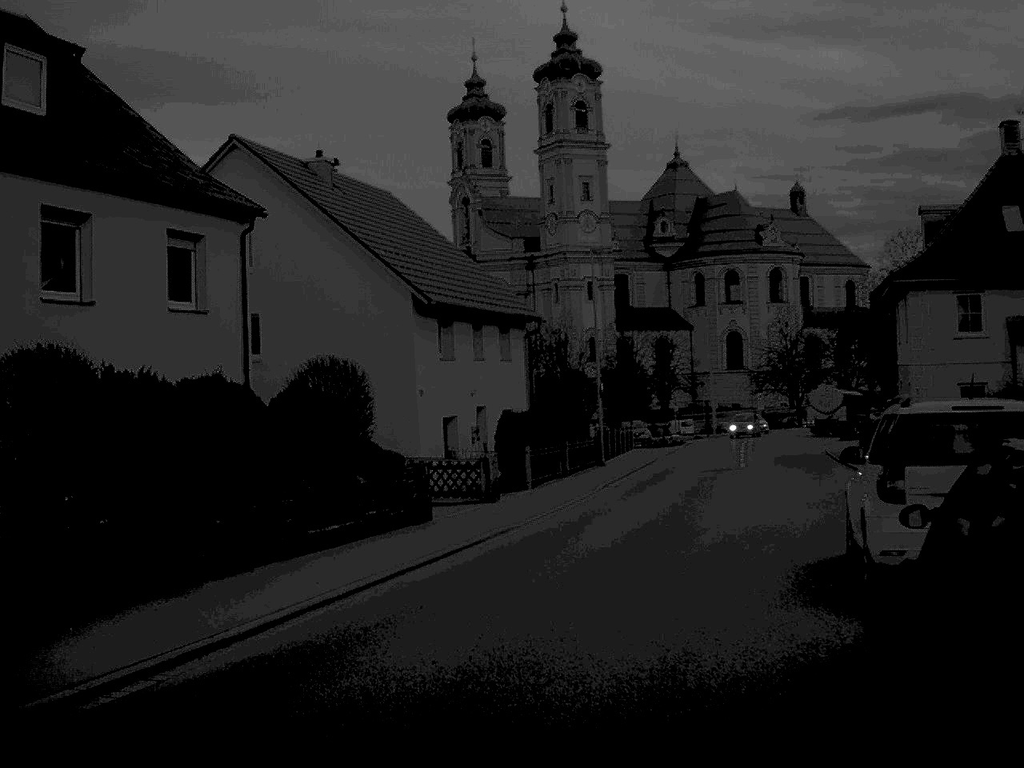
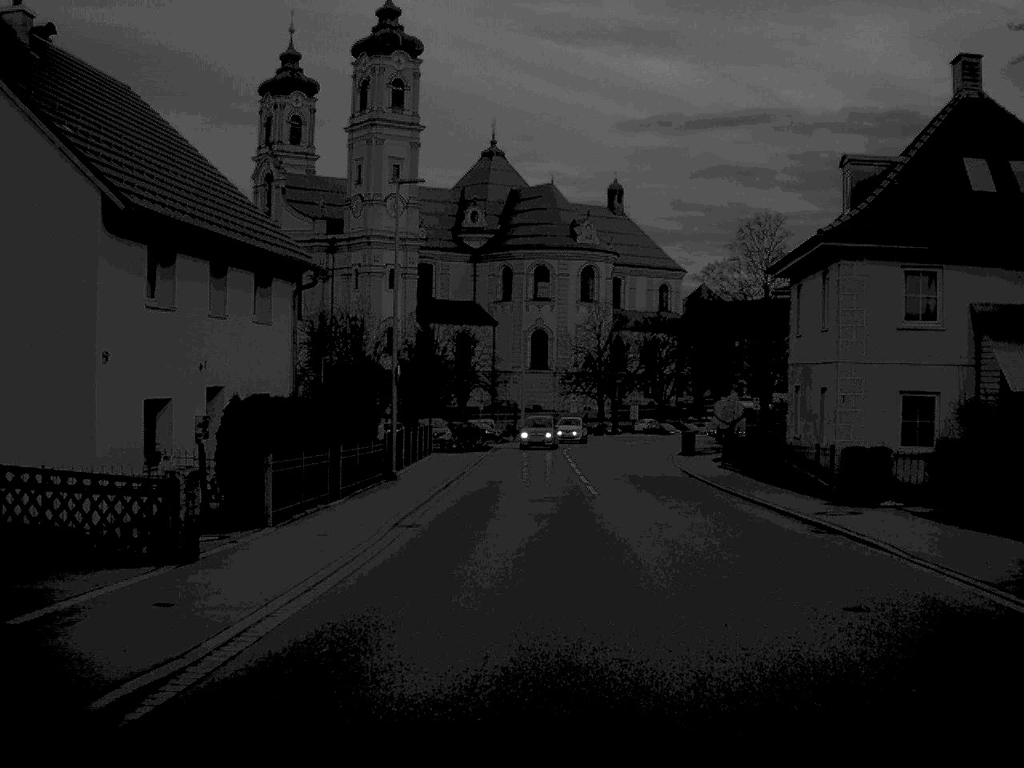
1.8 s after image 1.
(+0.6, +11.4) m; +10°
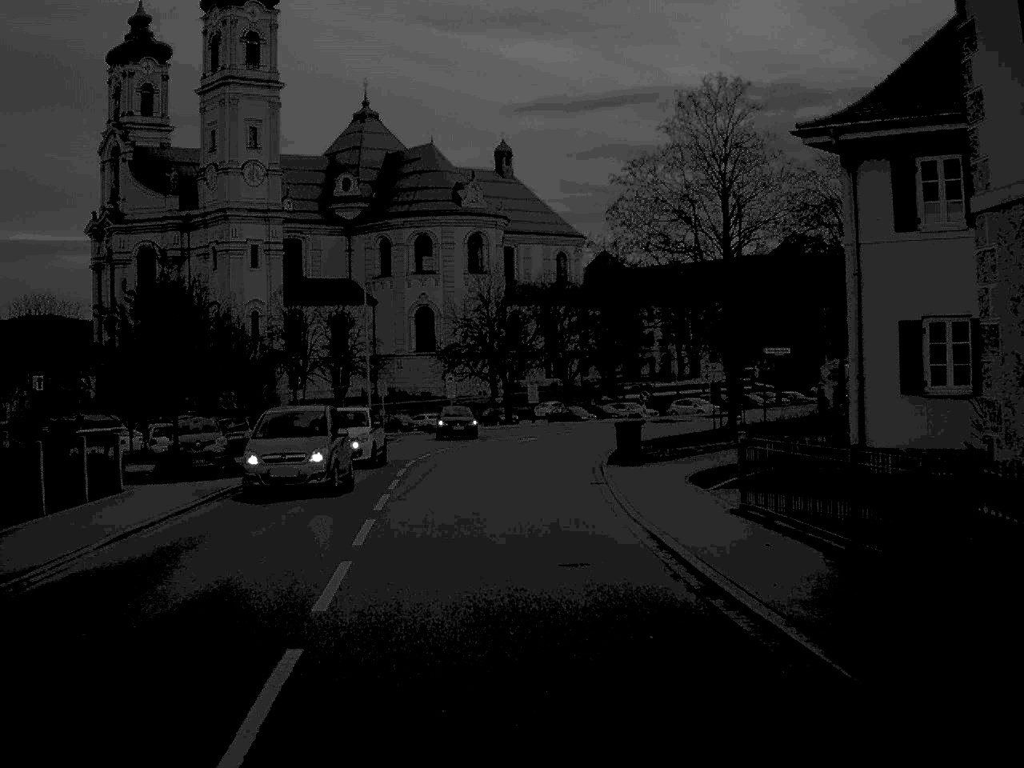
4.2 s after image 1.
(+2.1, +24.9) m; +4°
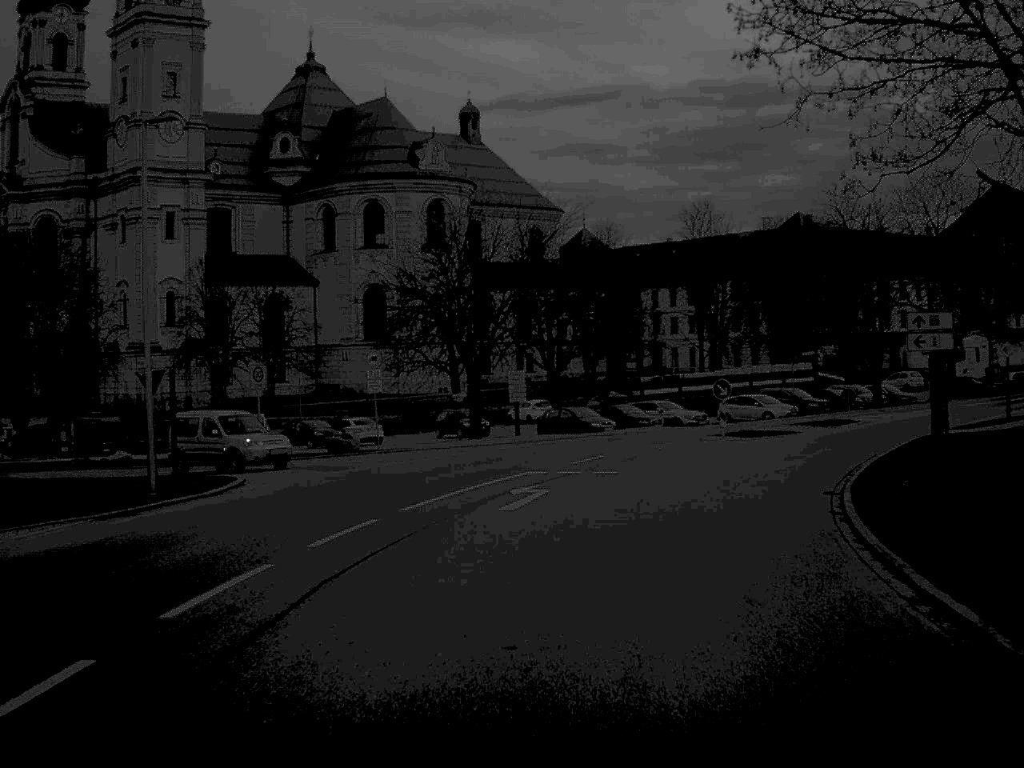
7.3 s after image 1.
(-0.5, +31.6) m; +2°
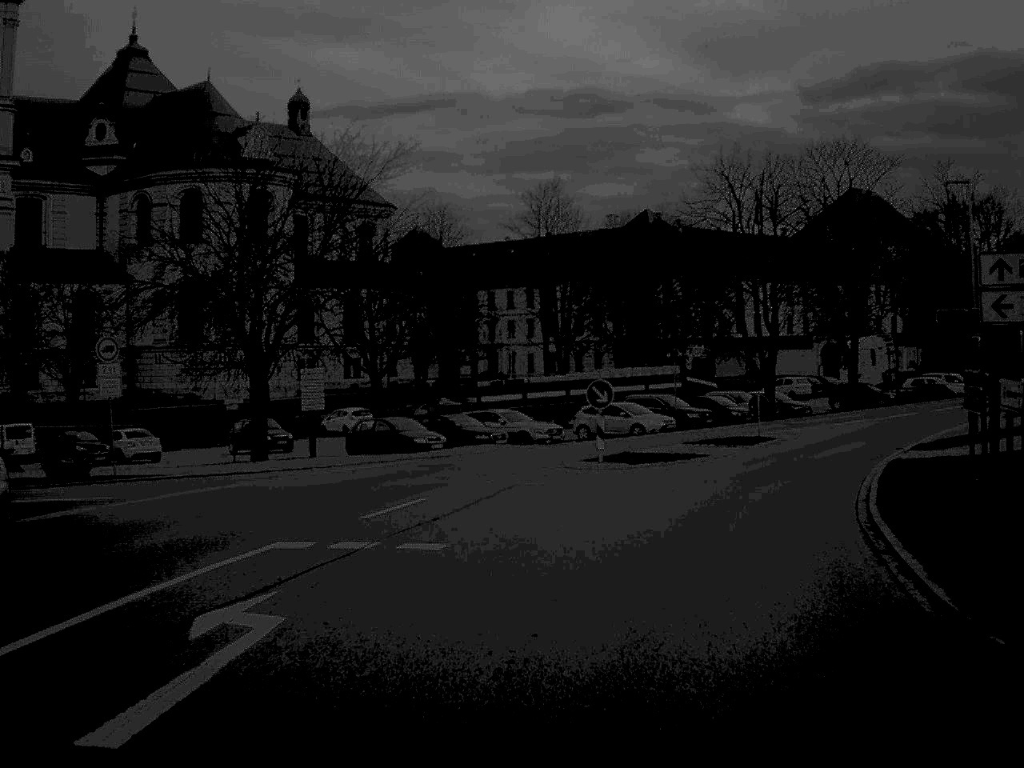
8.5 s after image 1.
(+0.7, +12.1) m; +8°
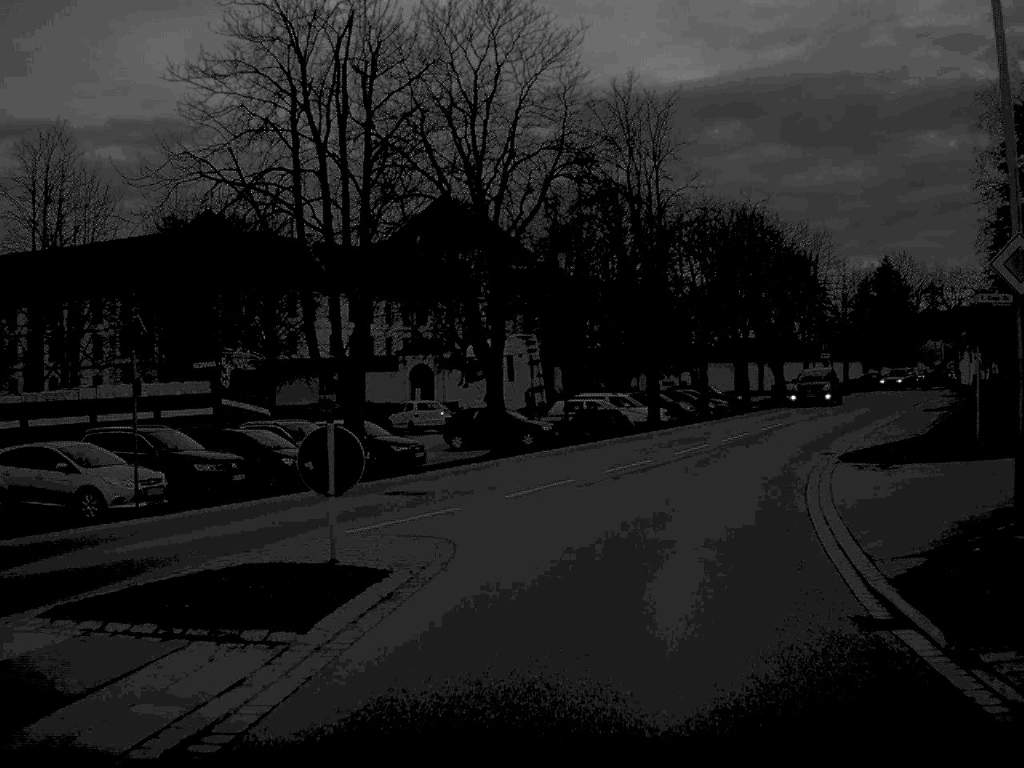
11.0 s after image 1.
(+4.0, +24.2) m; +19°
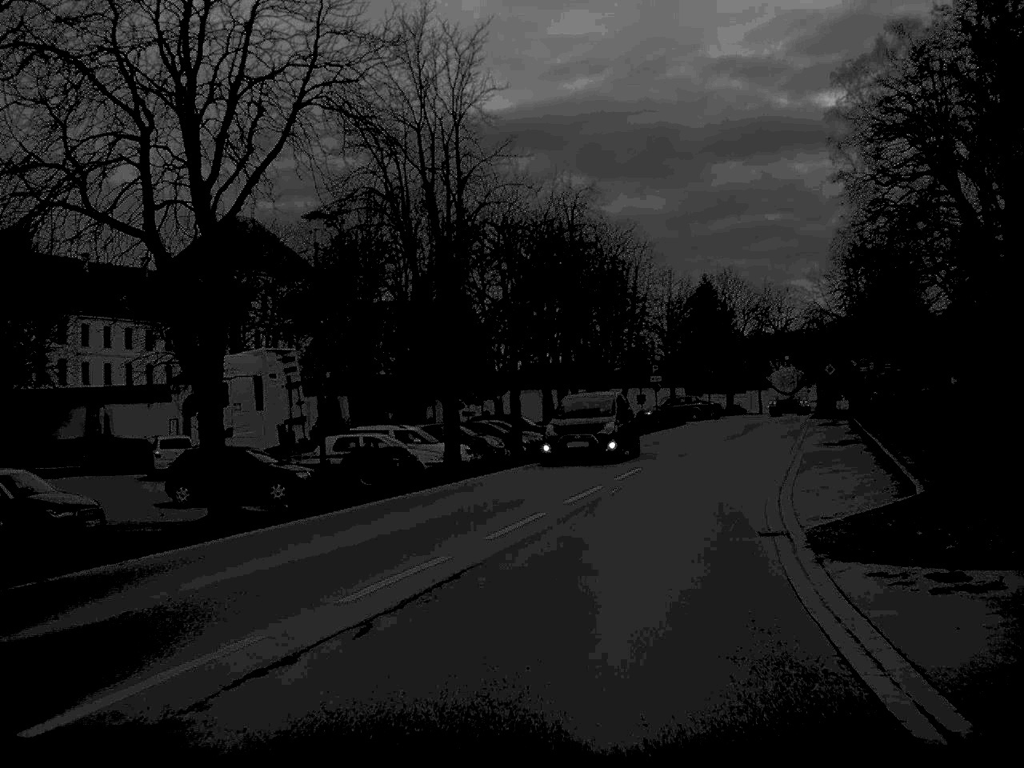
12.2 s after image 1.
(+1.0, +12.0) m; +9°
